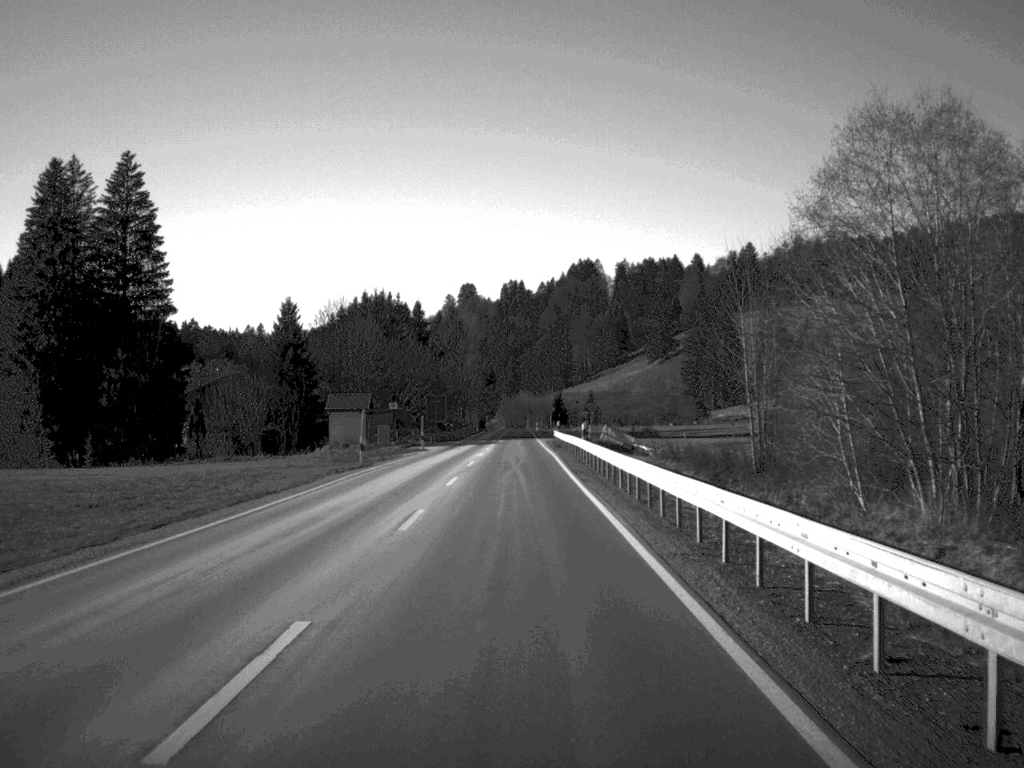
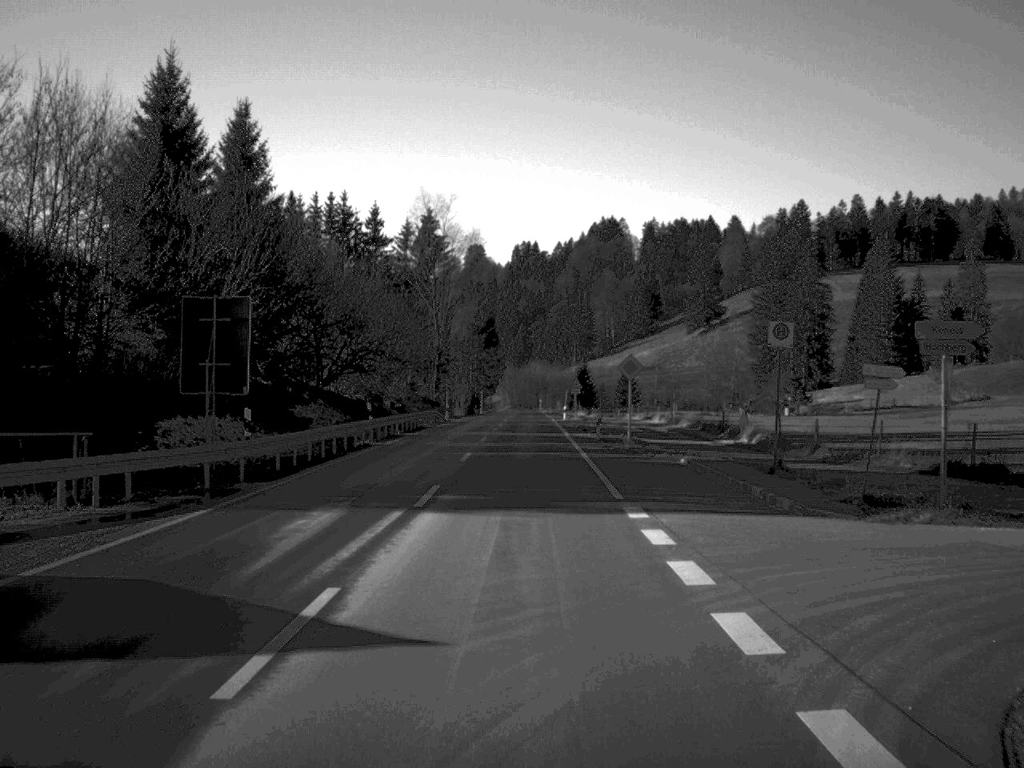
(-0.5, +82.7) m; 0°
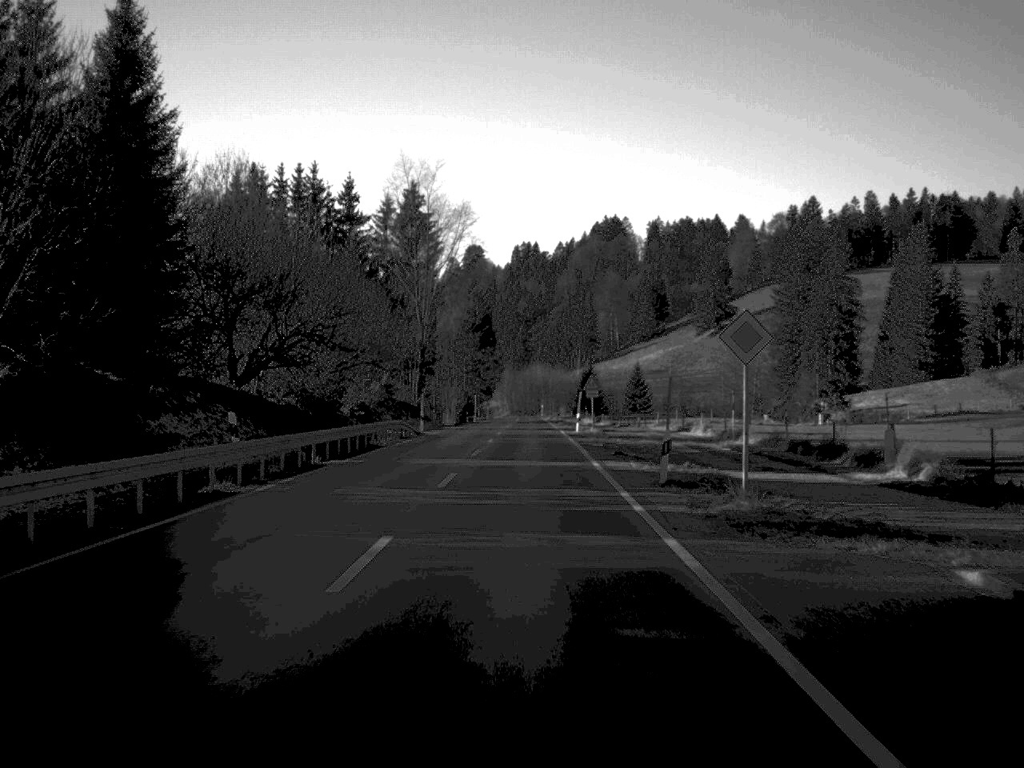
(0.0, +20.5) m; 0°
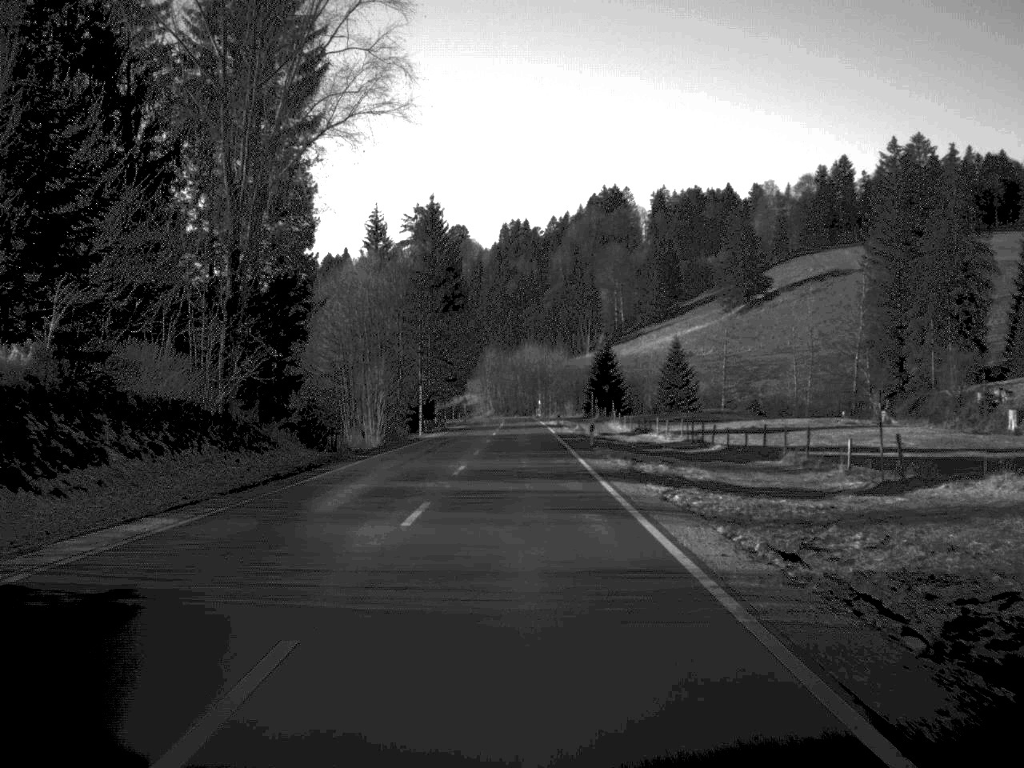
(+0.3, +65.1) m; 0°
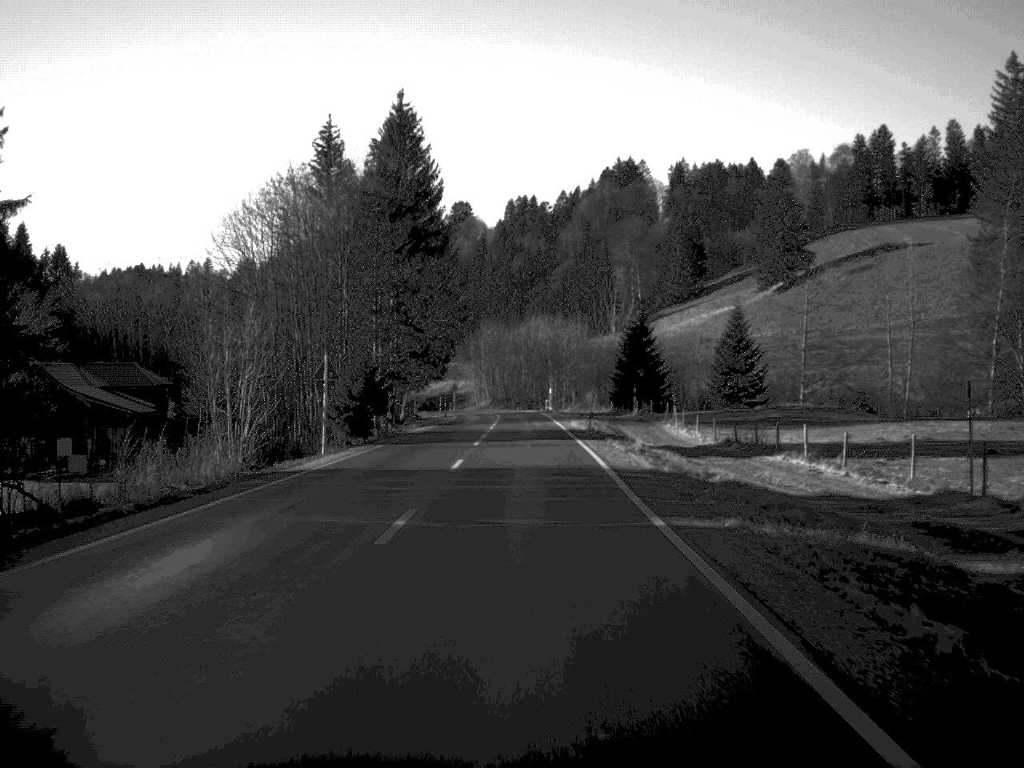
(-0.1, +38.8) m; 0°
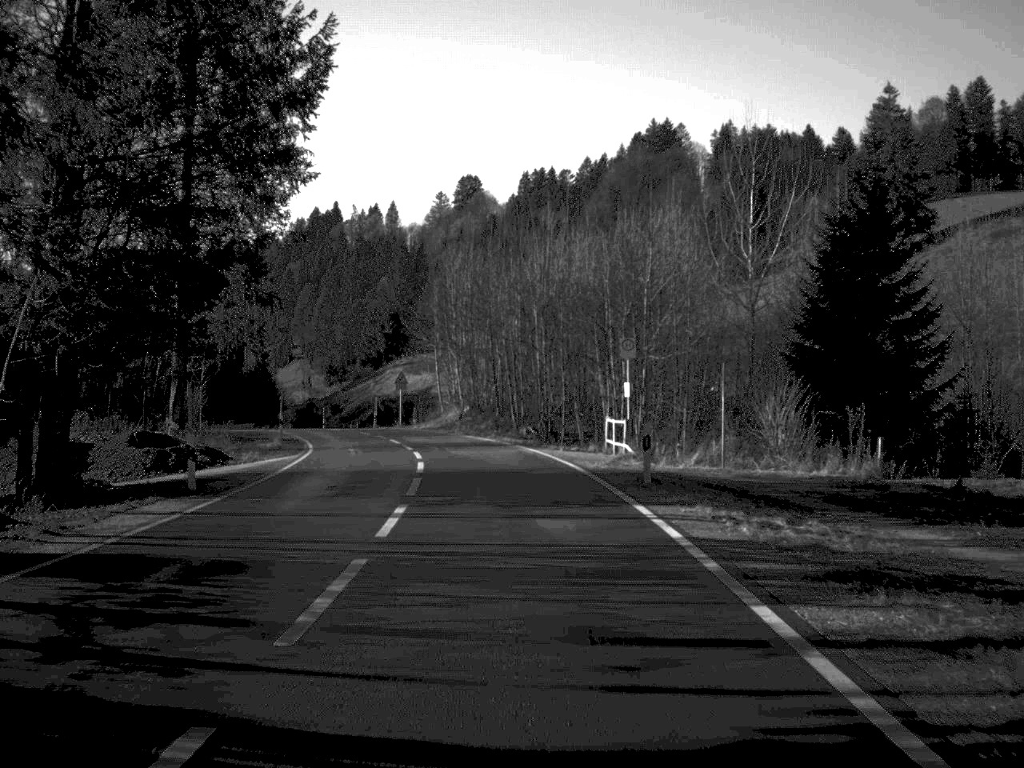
(-0.1, +72.9) m; -1°
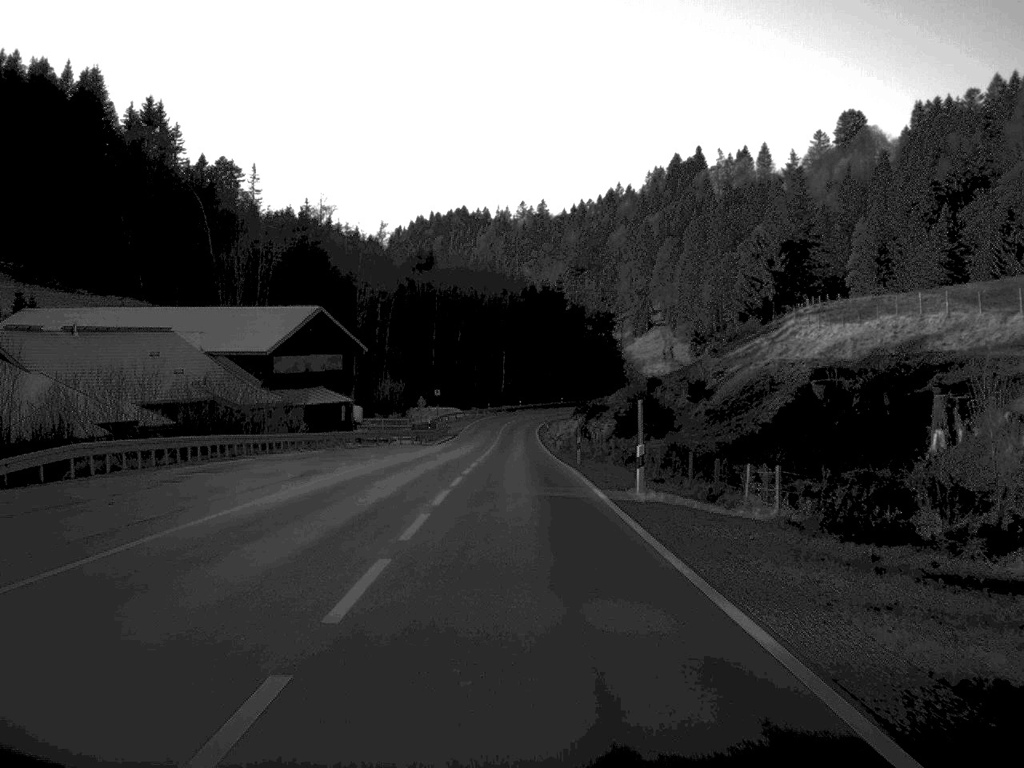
(-11.0, +75.0) m; -17°
